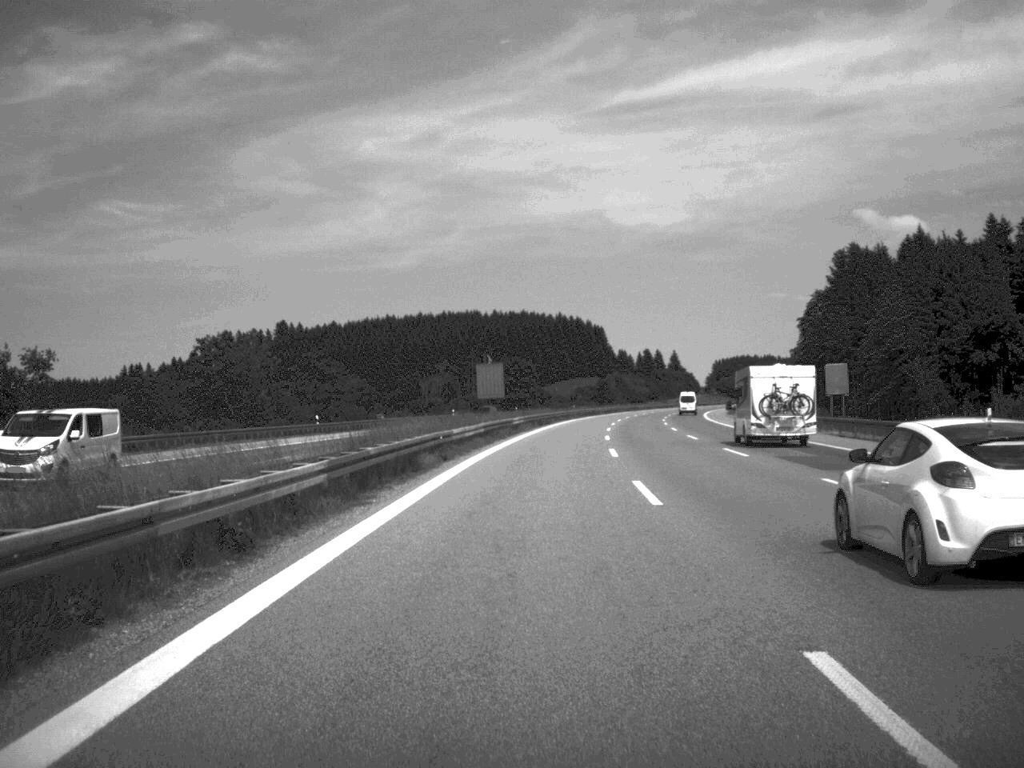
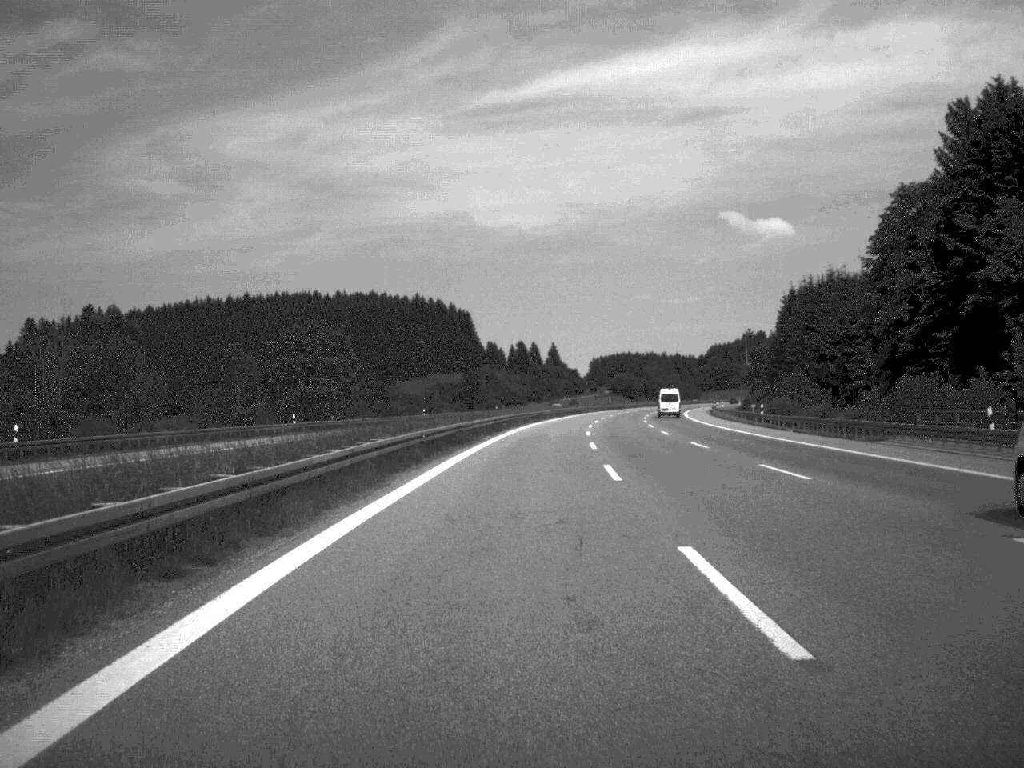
(+5.3, +97.9) m; +6°
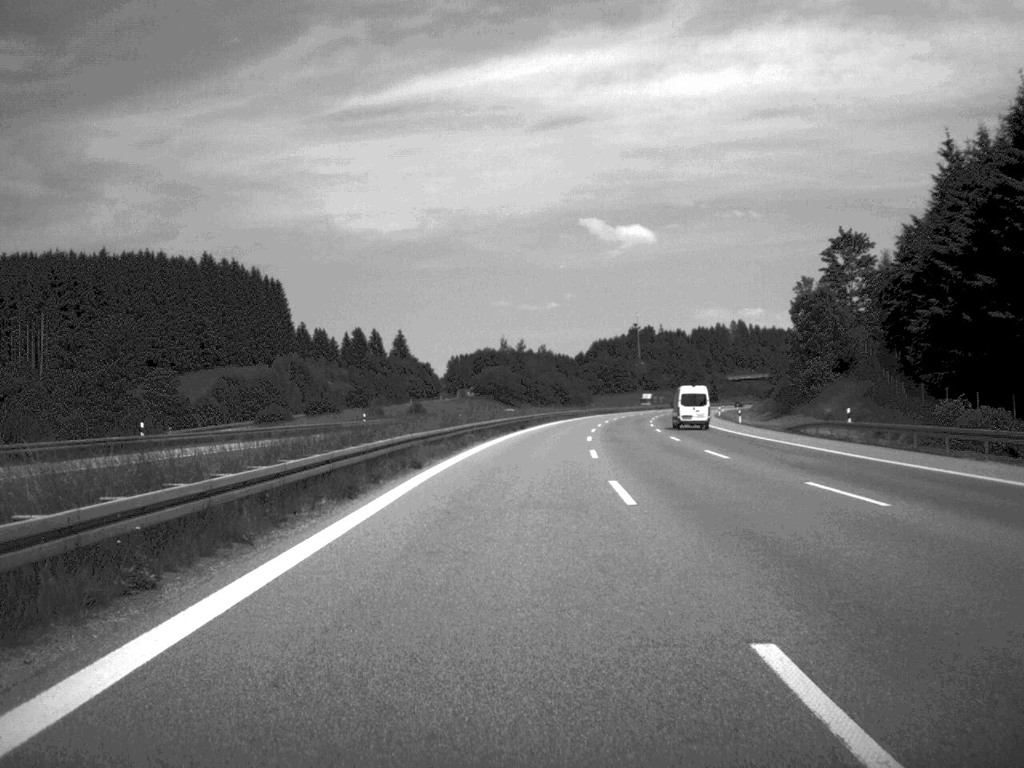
(+6.8, +126.7) m; +6°
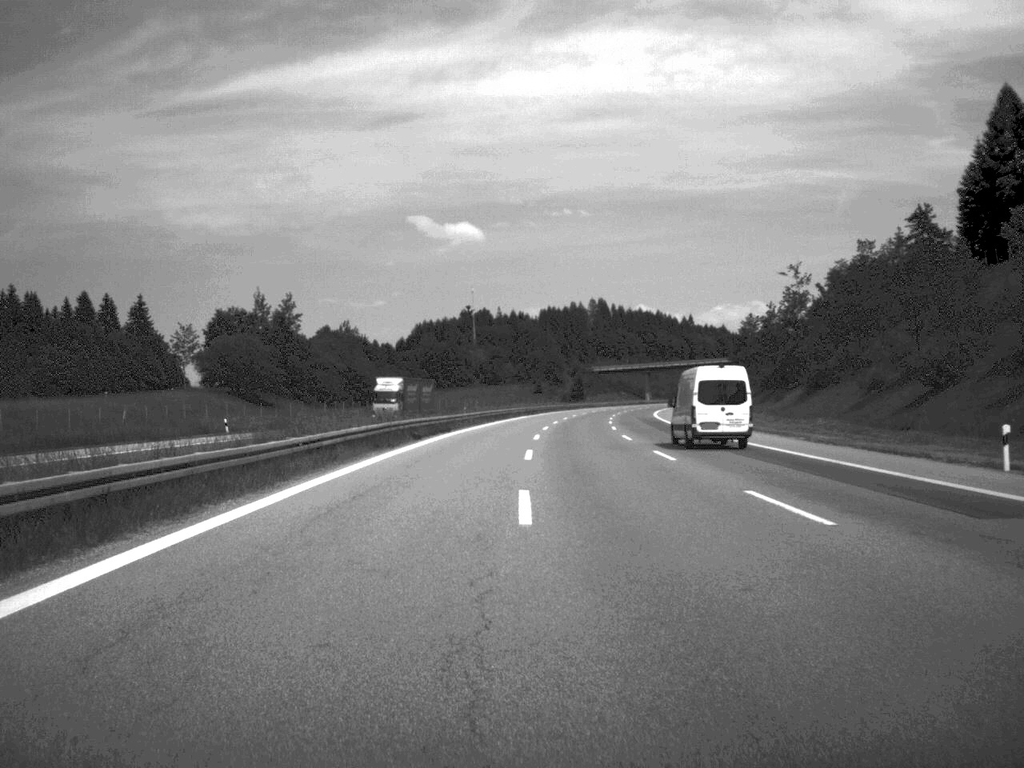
(+8.5, +124.1) m; +8°
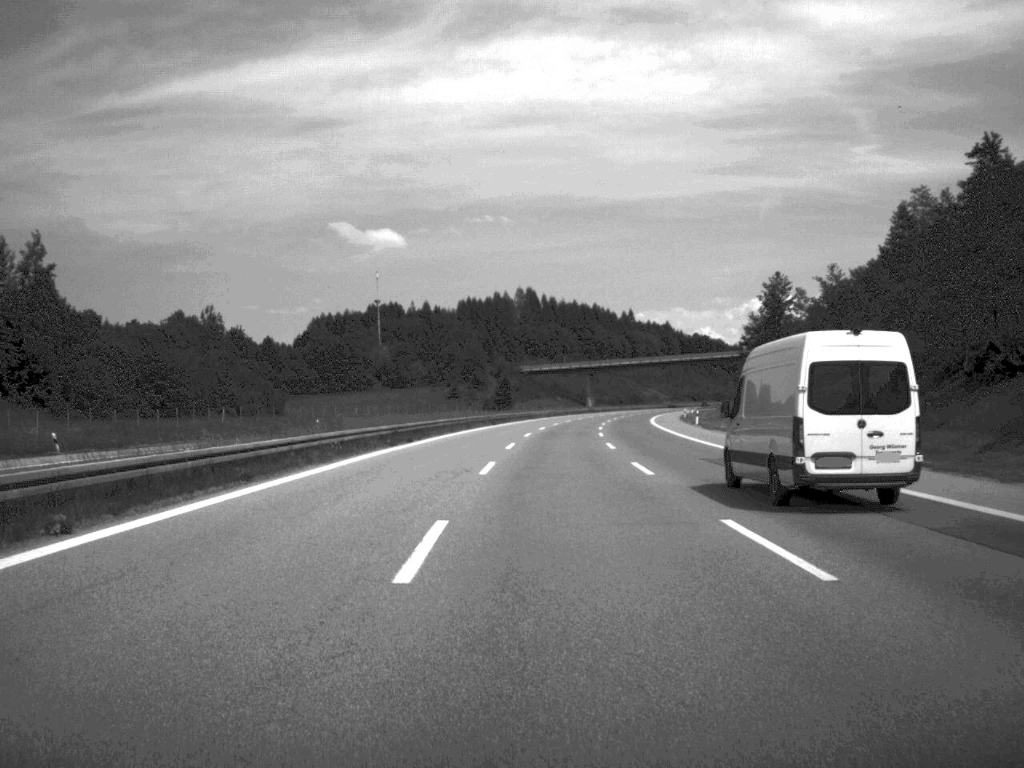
(+2.3, +73.4) m; +3°
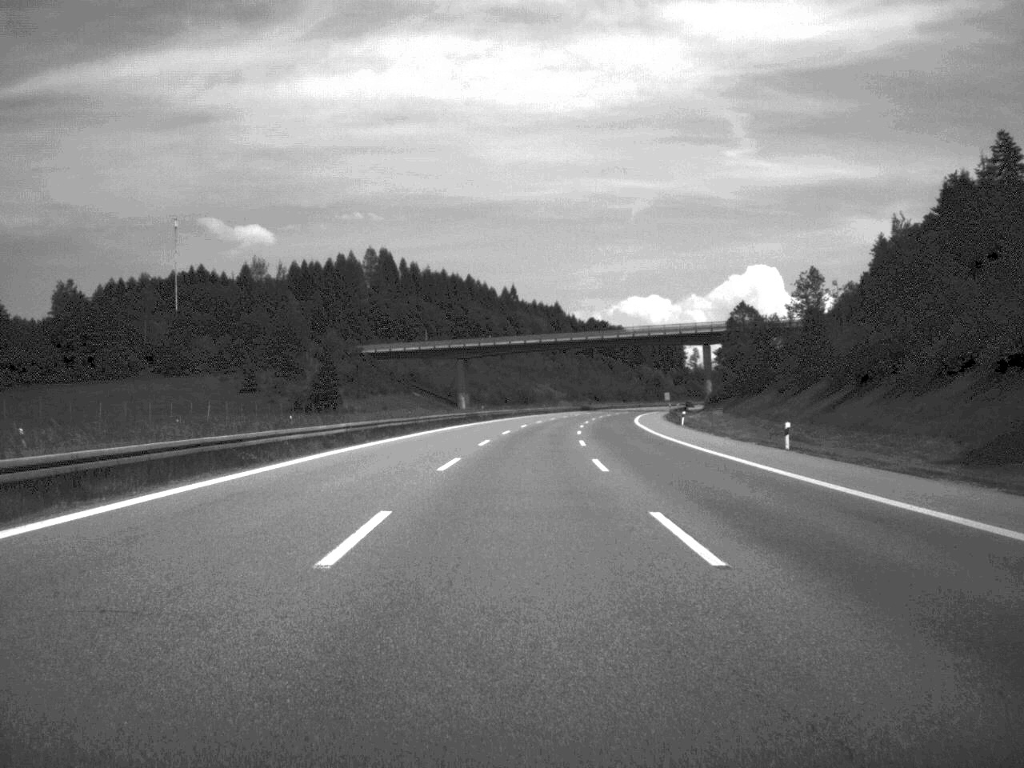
(+4.4, +102.6) m; +6°
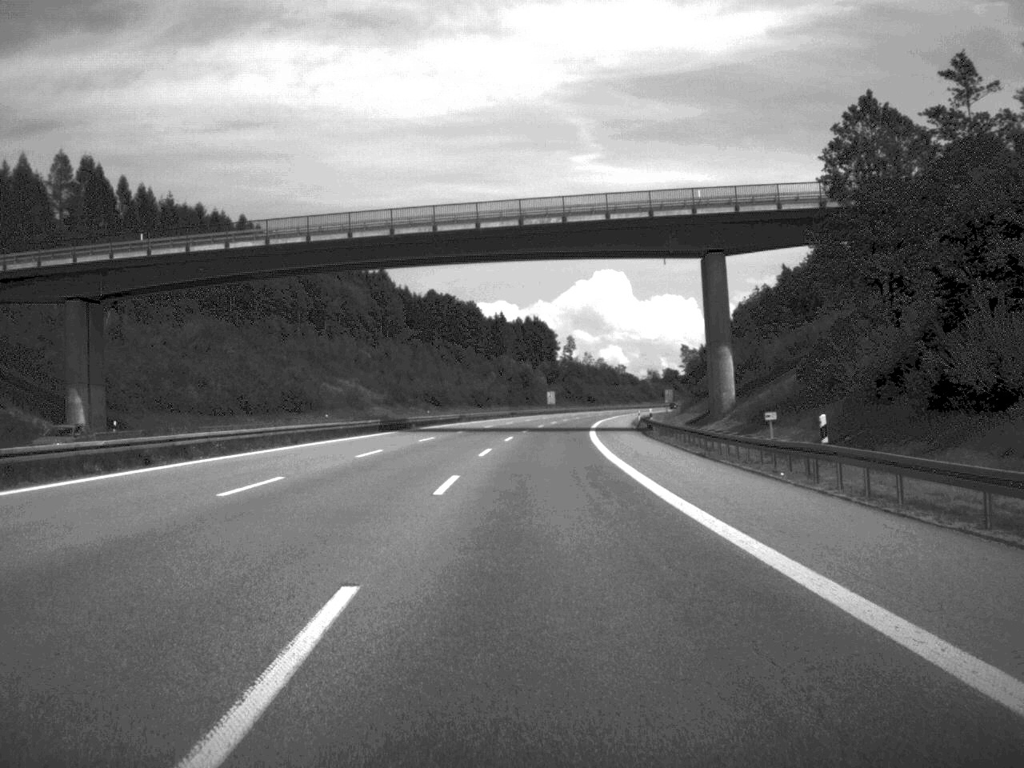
(+8.4, +127.4) m; +7°
